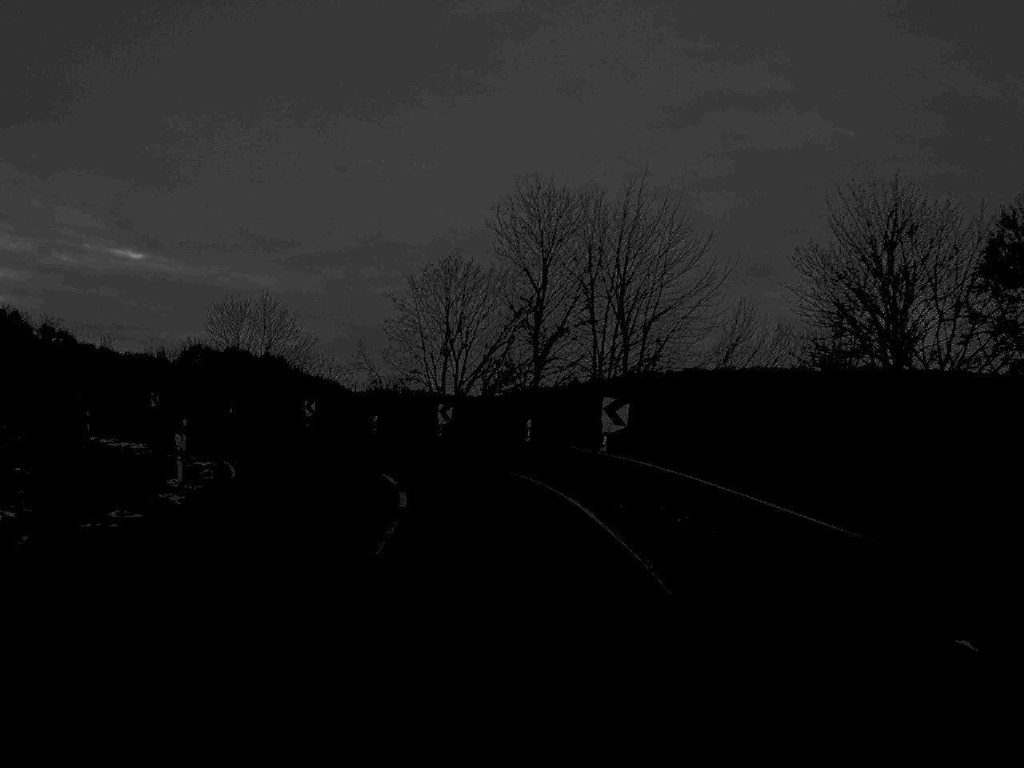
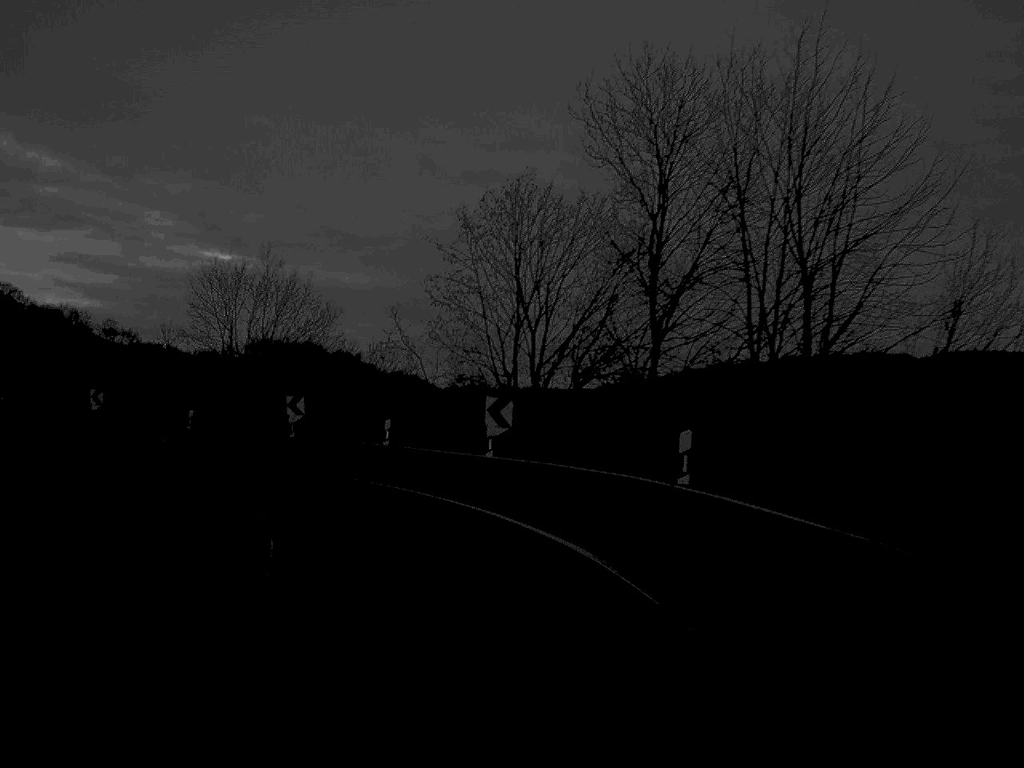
(-0.5, +20.3) m; -5°
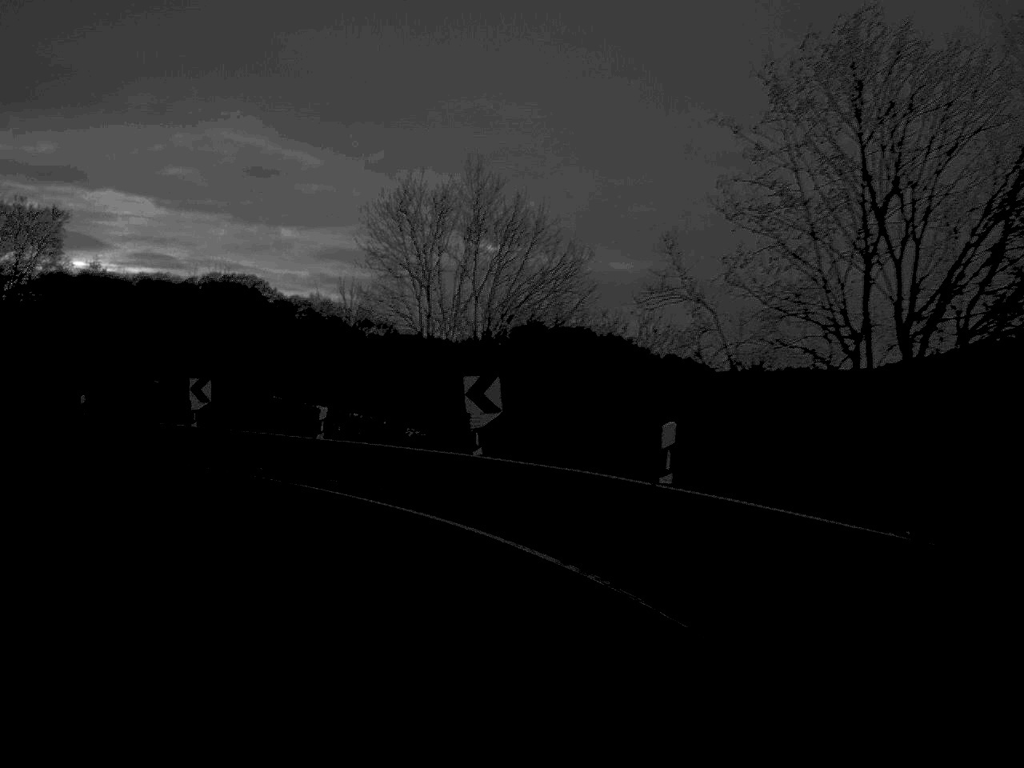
(-1.6, +16.5) m; -13°
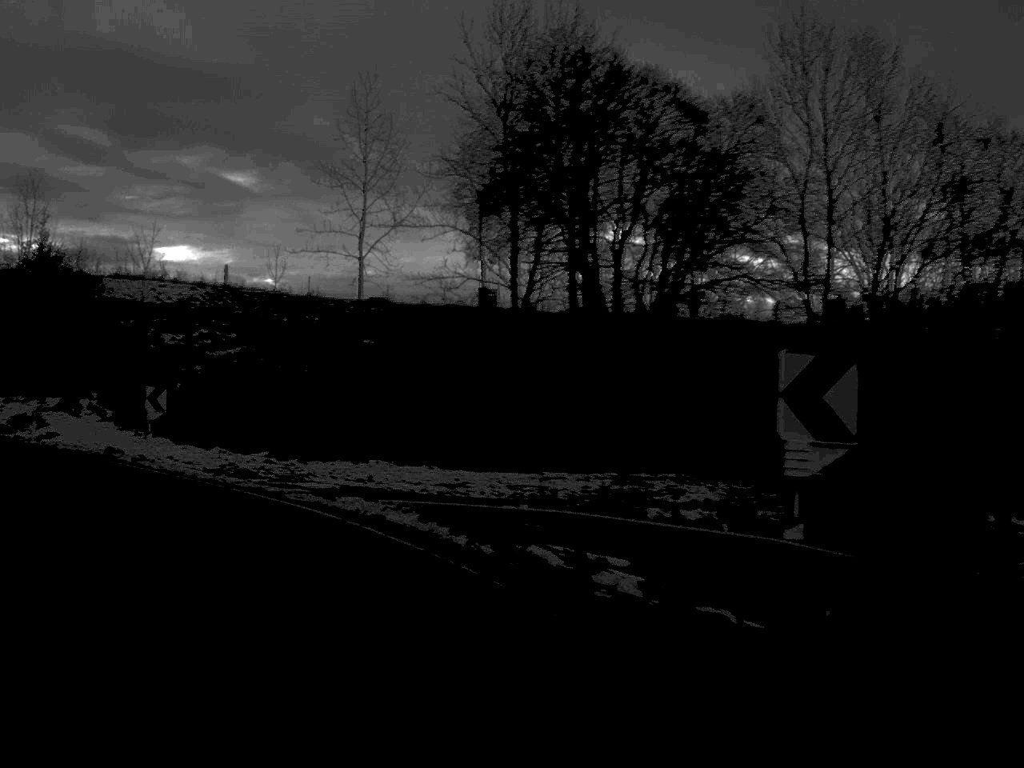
(-11.6, +29.2) m; -45°
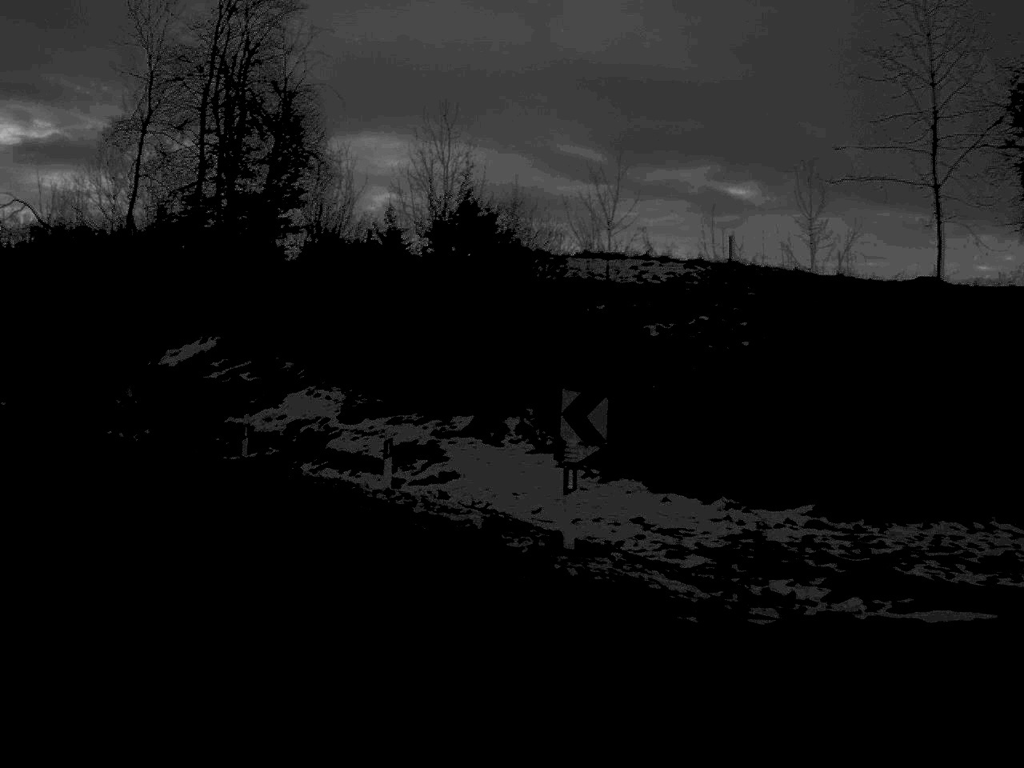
(-2.9, +14.5) m; -23°
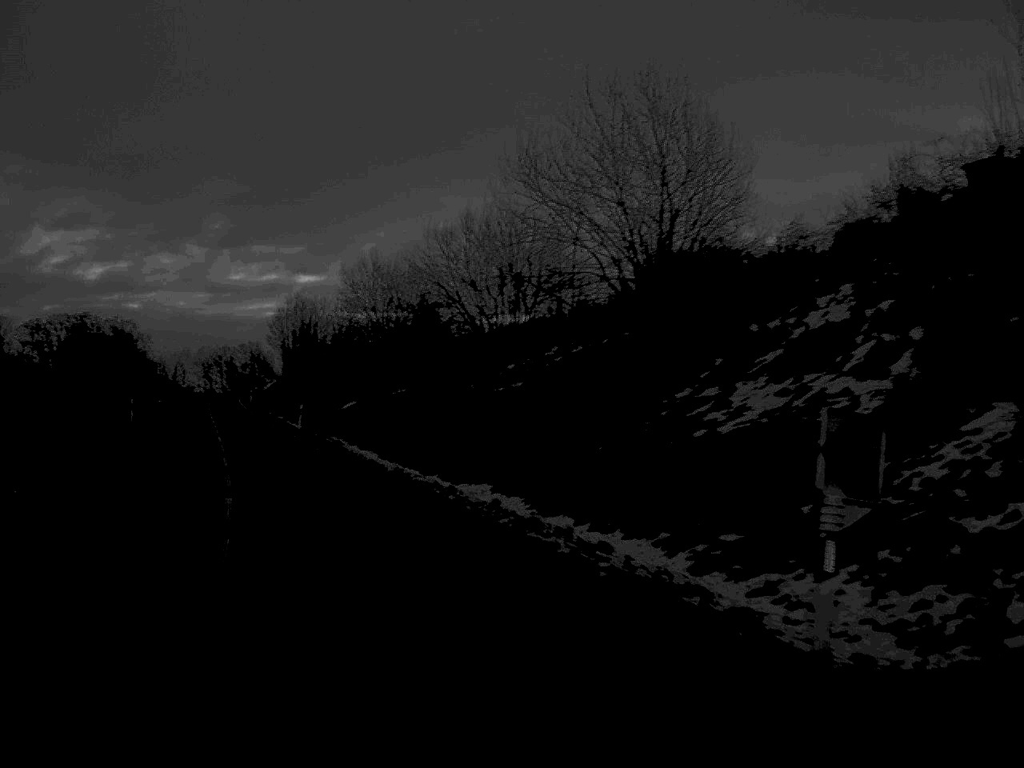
(-19.0, +35.1) m; -54°
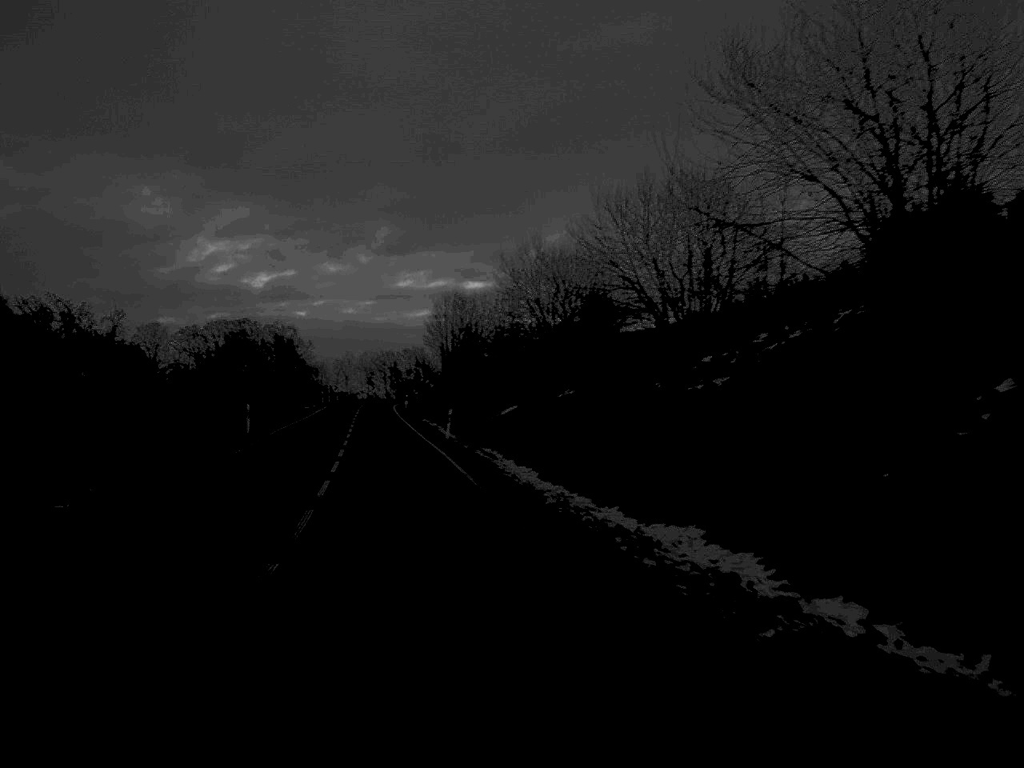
(-0.6, +8.6) m; -7°
